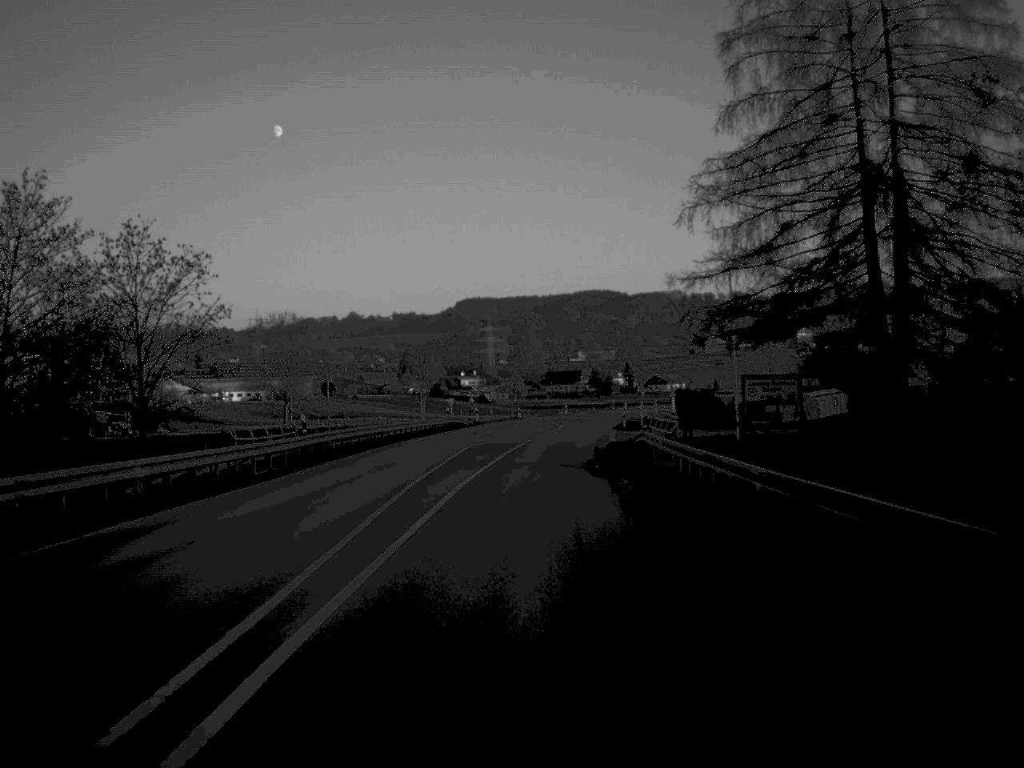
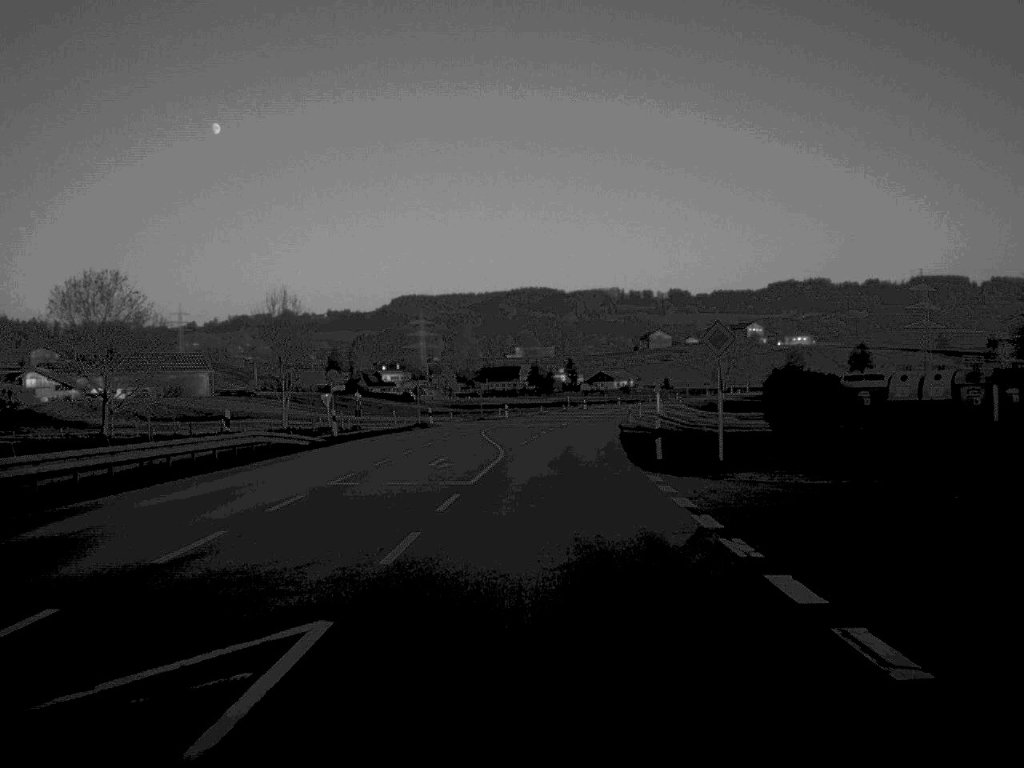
(+1.0, +47.5) m; +3°
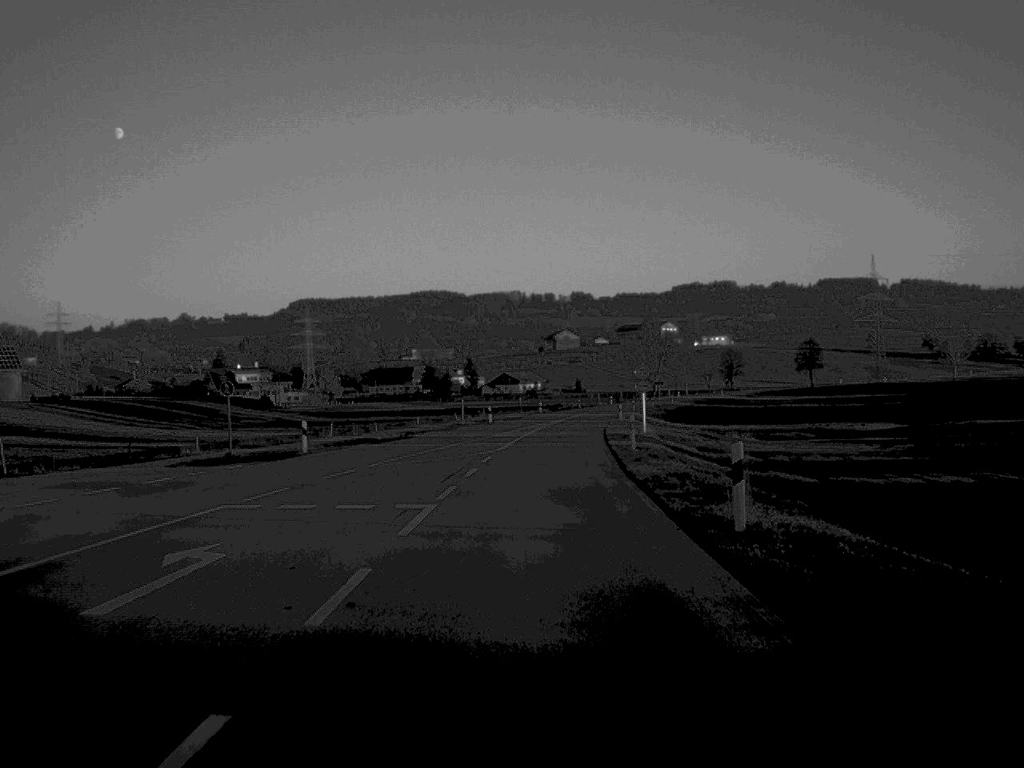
(+2.2, +58.4) m; +4°
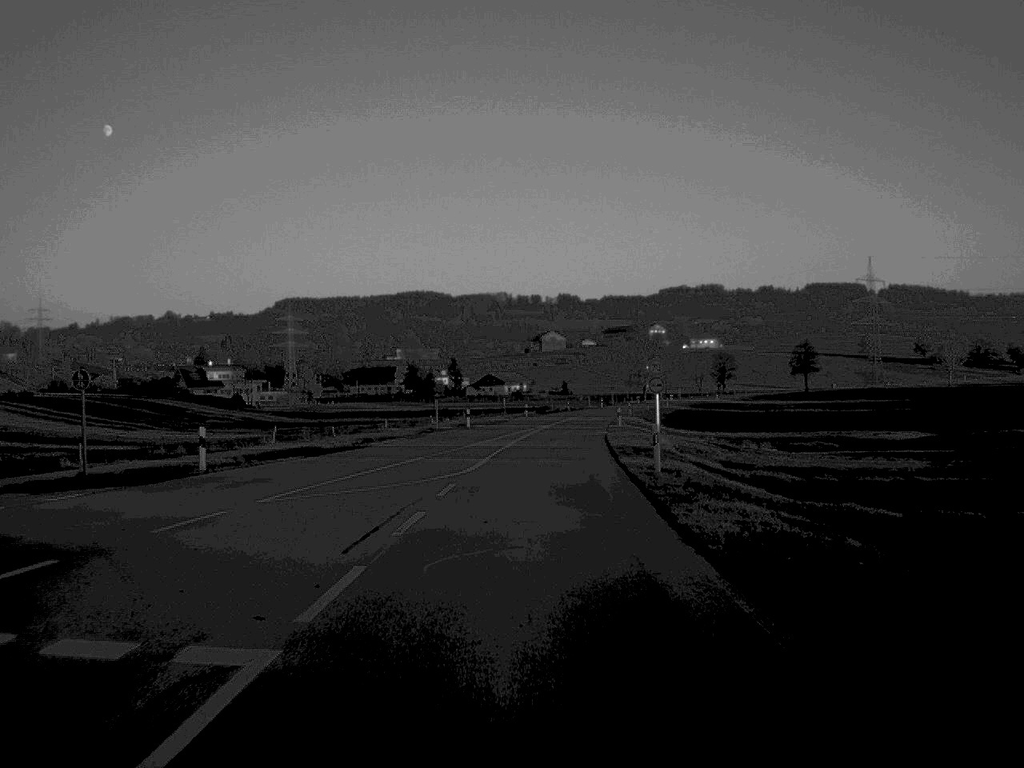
(+0.1, +11.4) m; +1°
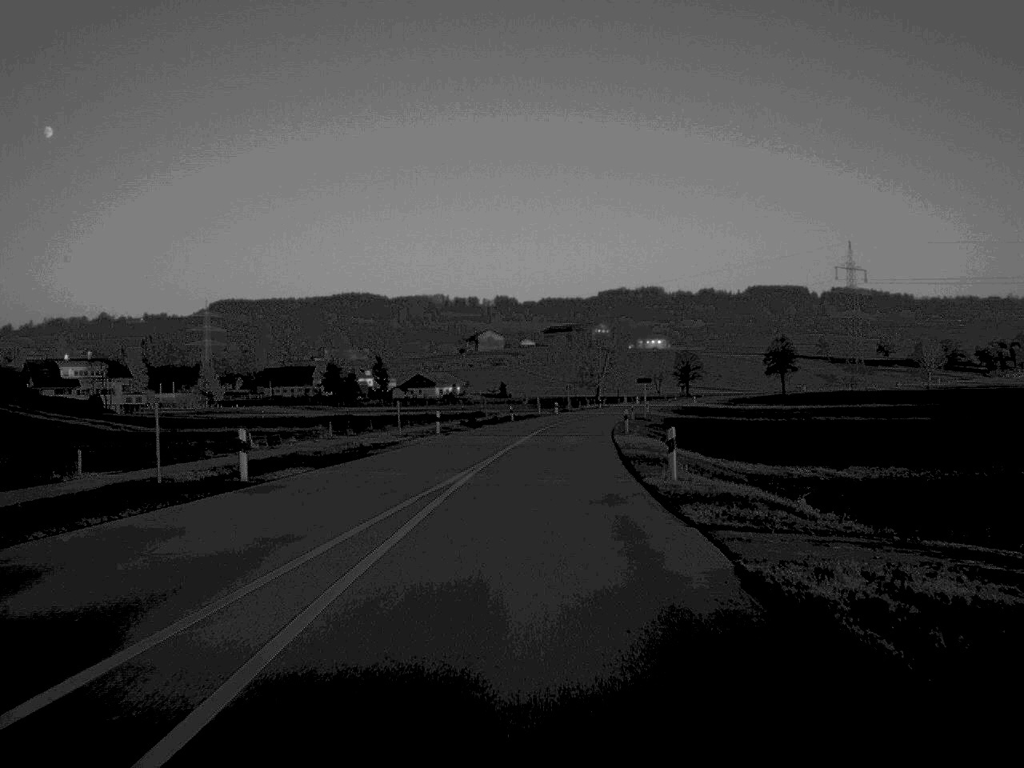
(+1.0, +46.3) m; +3°
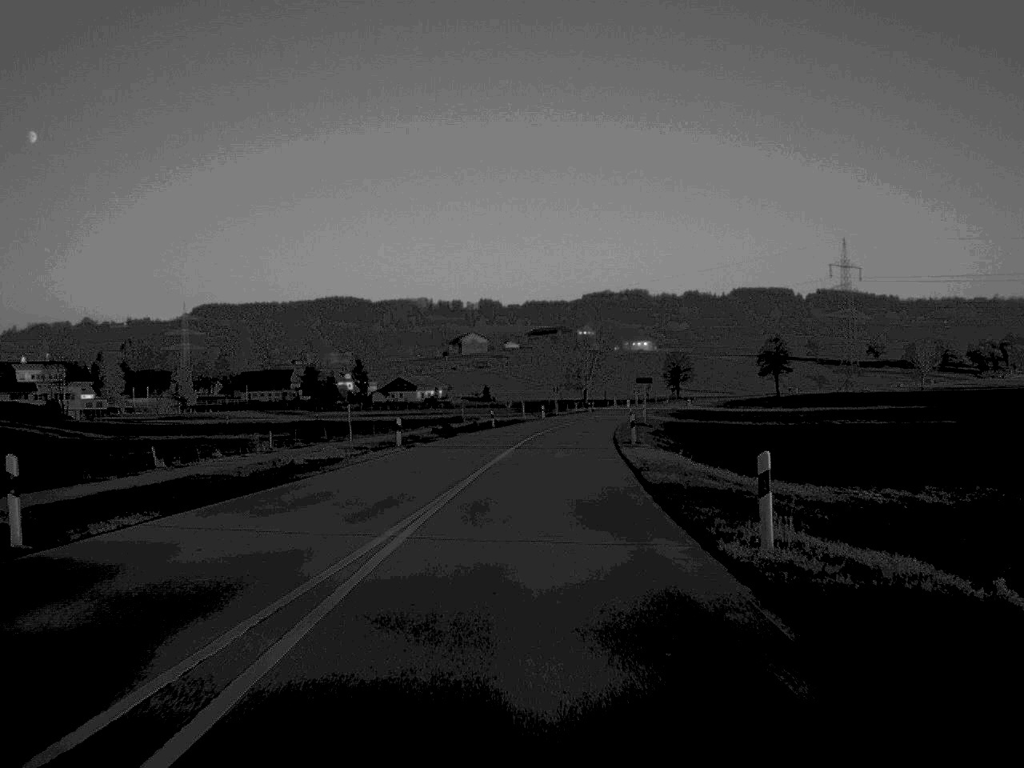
(+0.1, +11.1) m; +1°
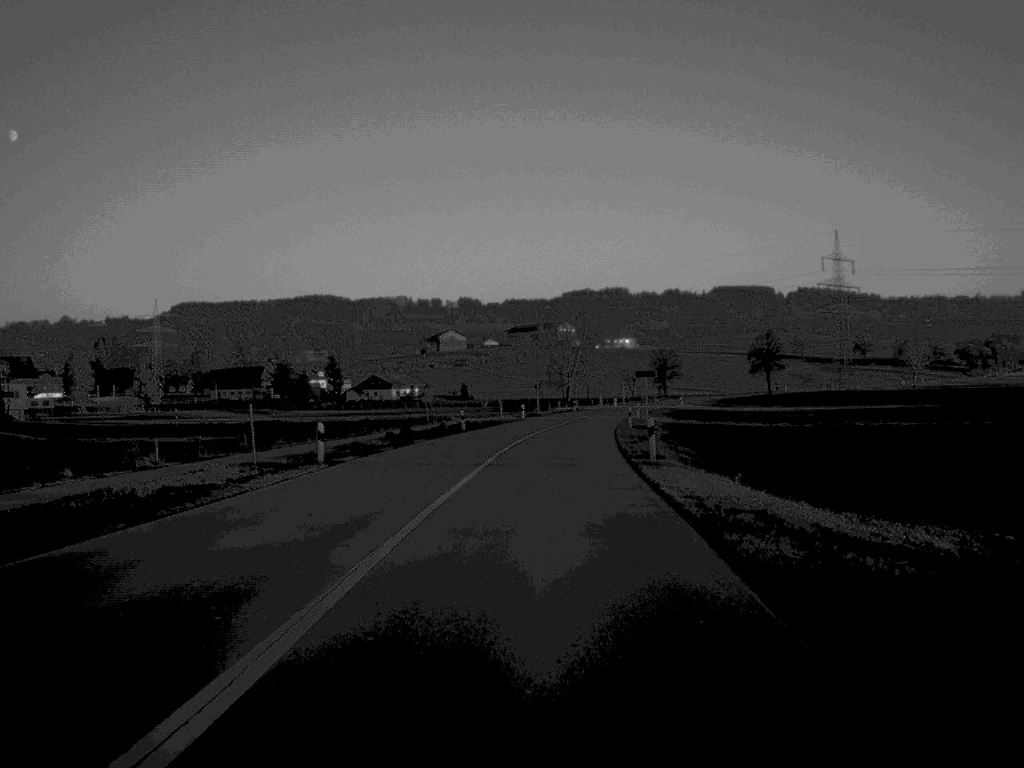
(+0.1, +13.3) m; +1°
